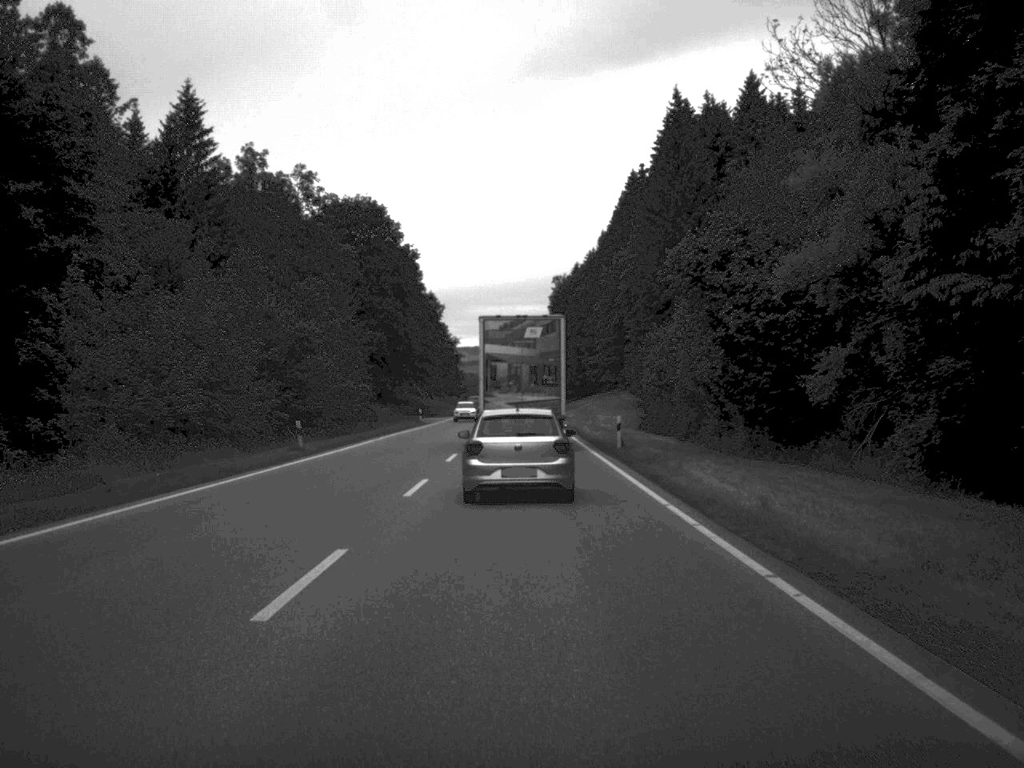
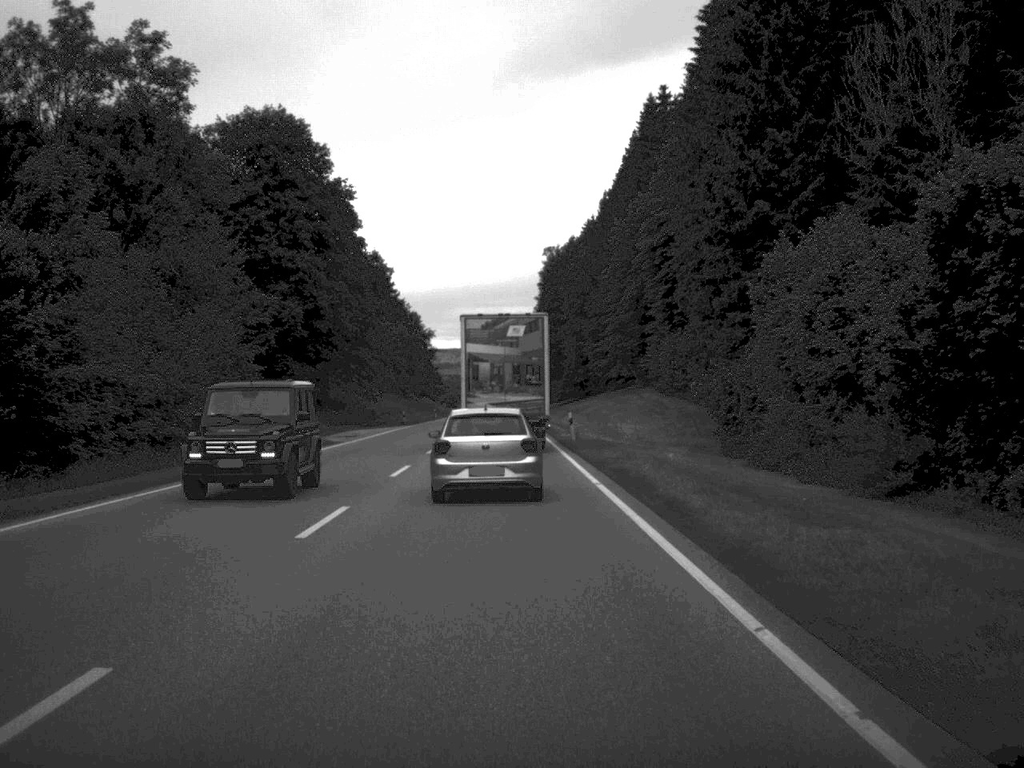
(+0.2, +41.4) m; 0°
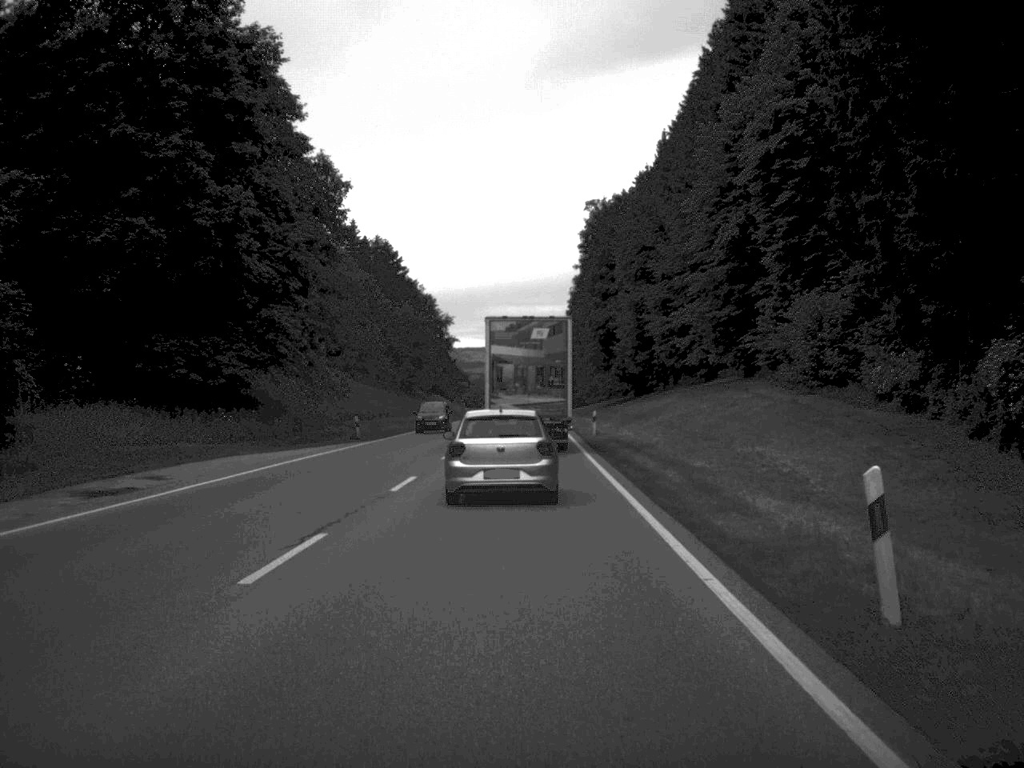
(-0.5, +39.1) m; -2°
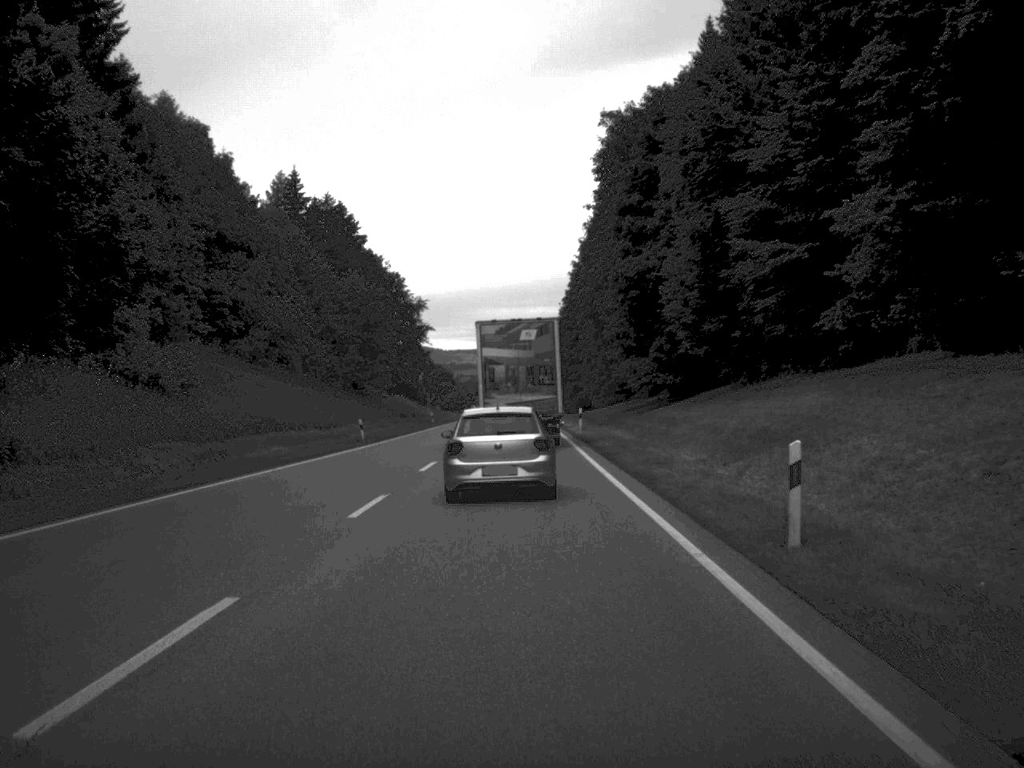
(0.0, +40.6) m; 0°
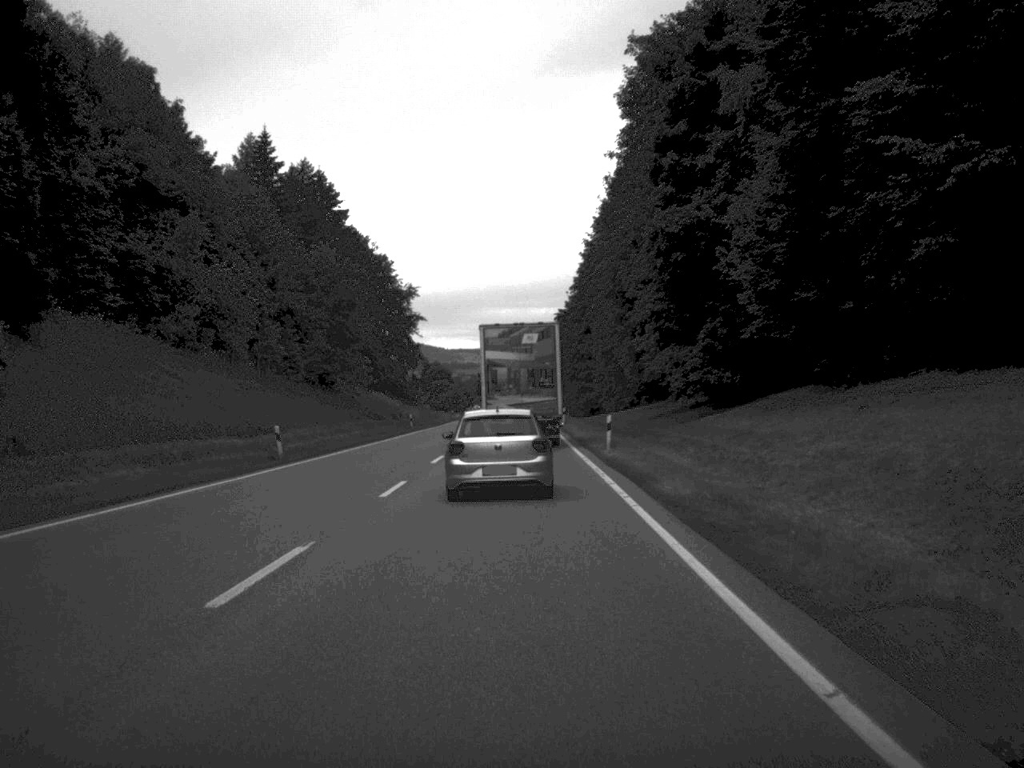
(0.0, +19.4) m; 0°
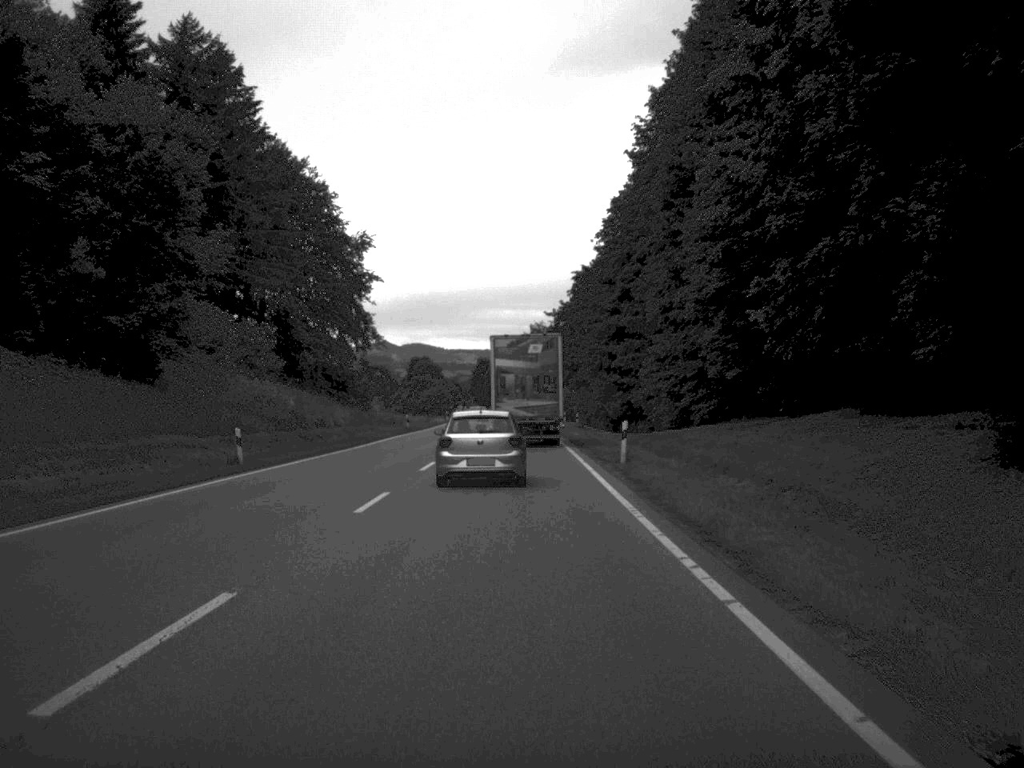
(-0.1, +50.0) m; 0°
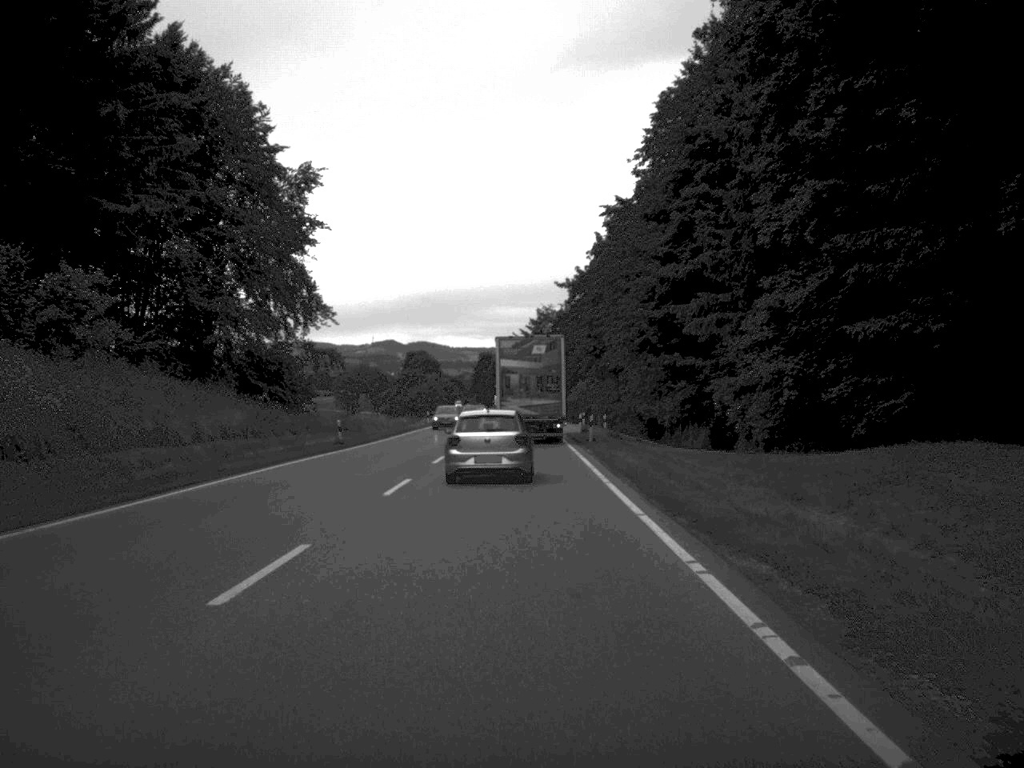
(-0.1, +31.9) m; 0°
